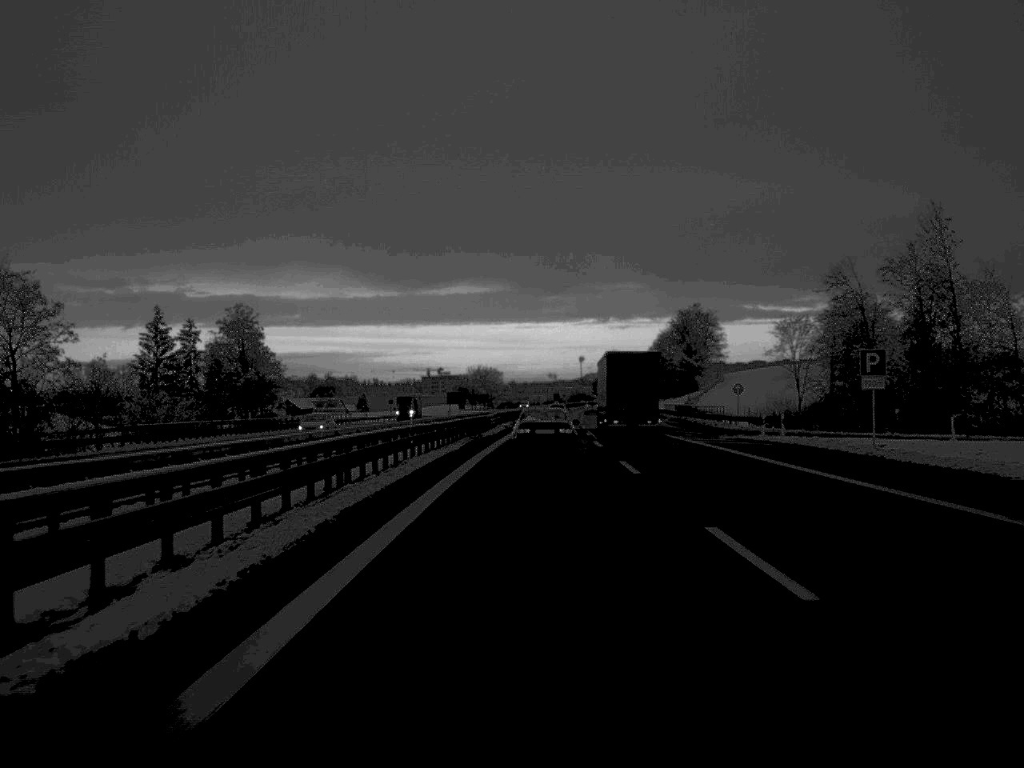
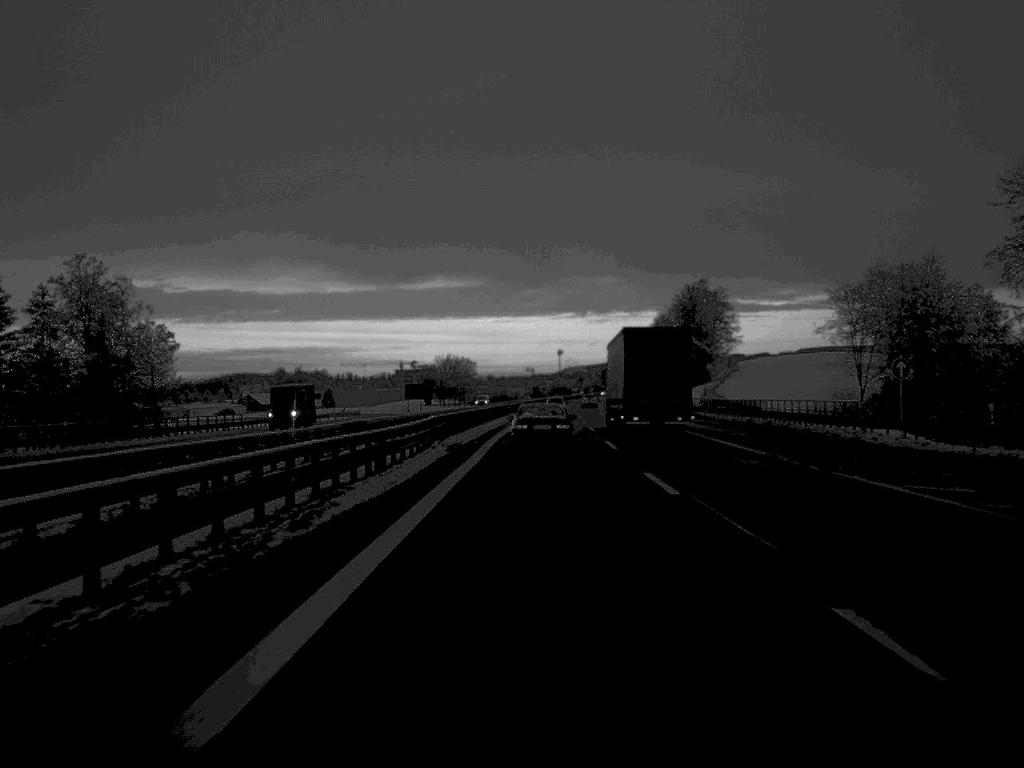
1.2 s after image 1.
(+0.3, +42.4) m; +1°
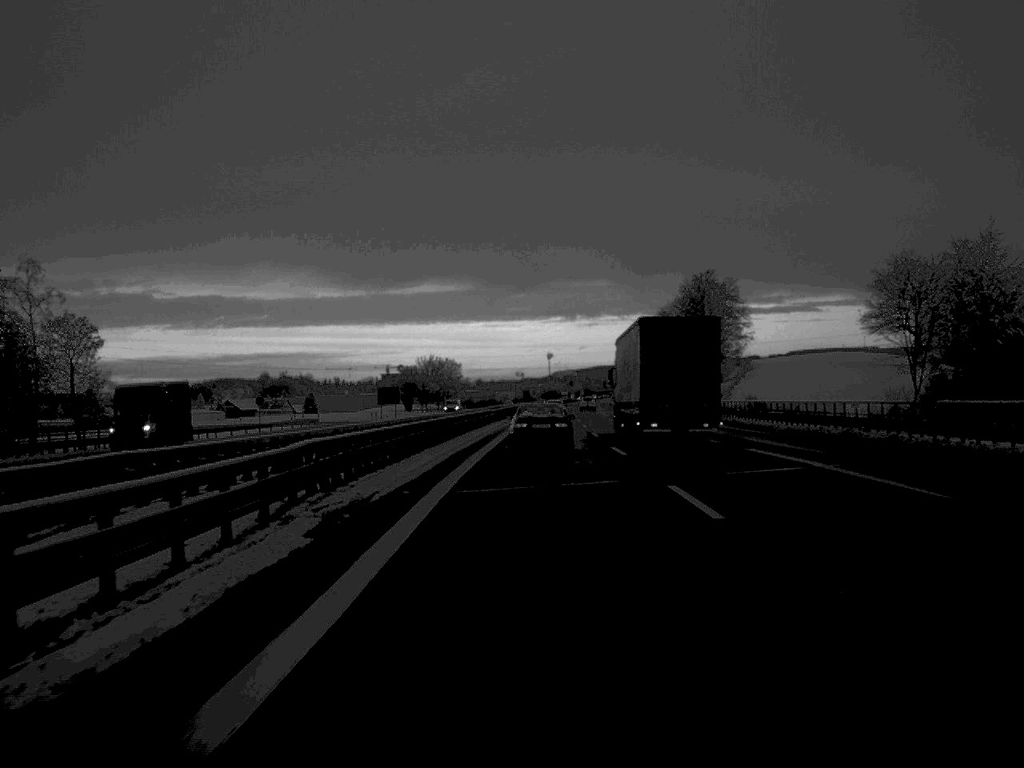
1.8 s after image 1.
(+0.1, +22.1) m; 0°
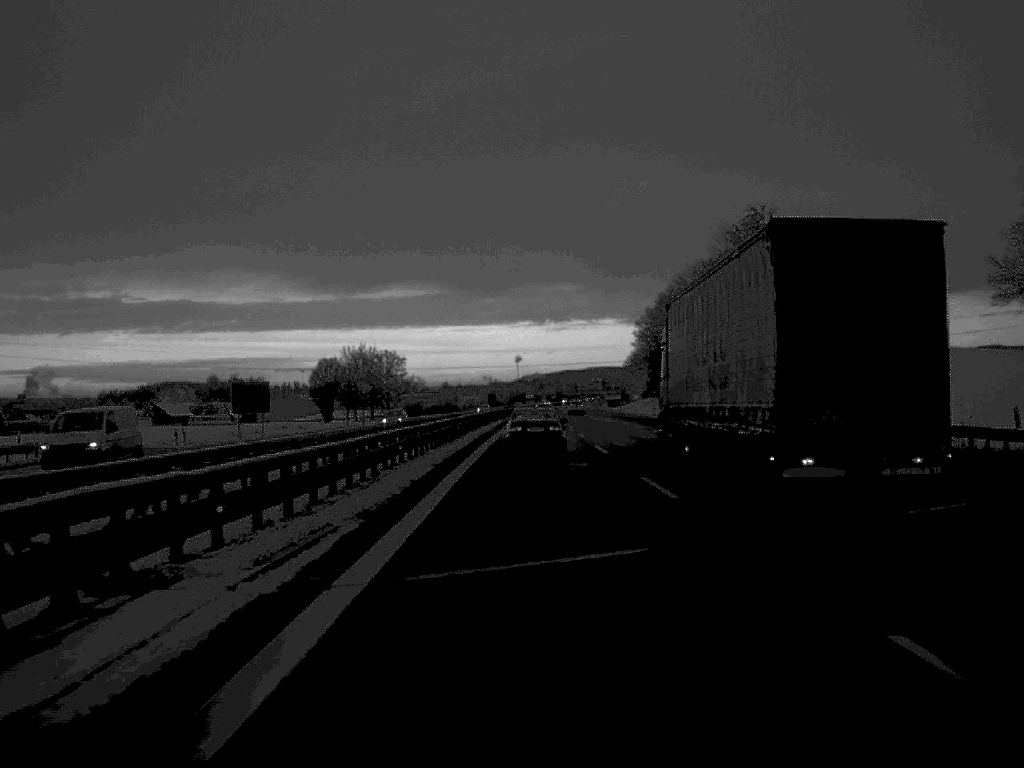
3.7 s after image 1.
(+0.8, +68.0) m; +1°
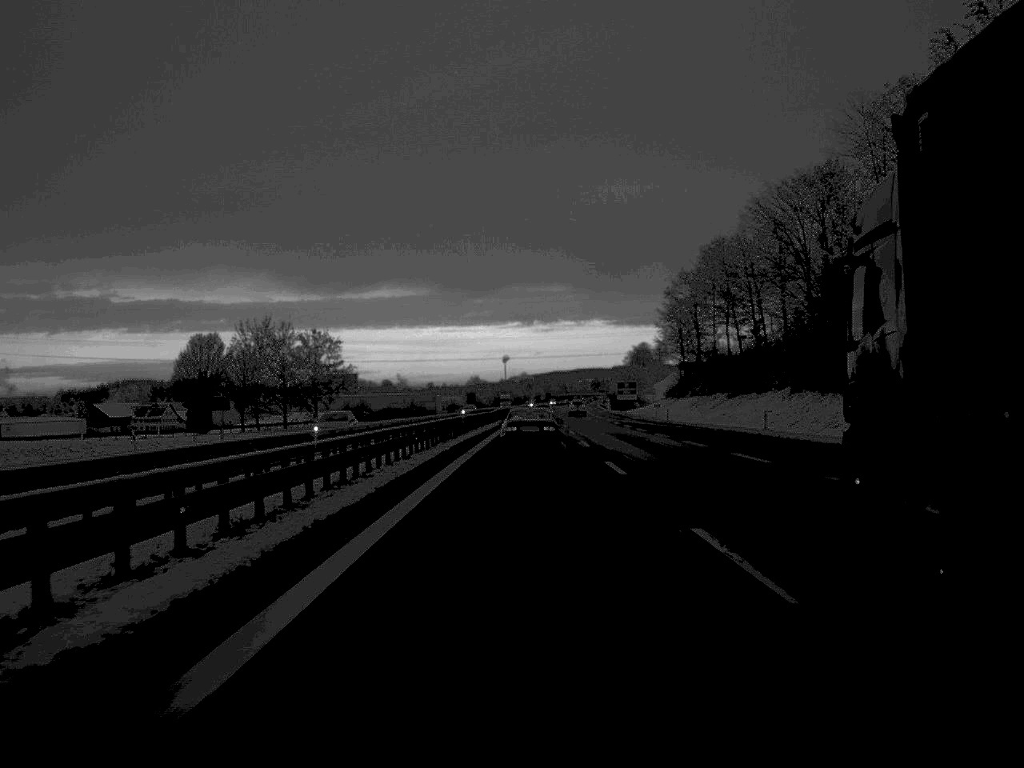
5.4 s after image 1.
(+0.5, +64.0) m; +1°
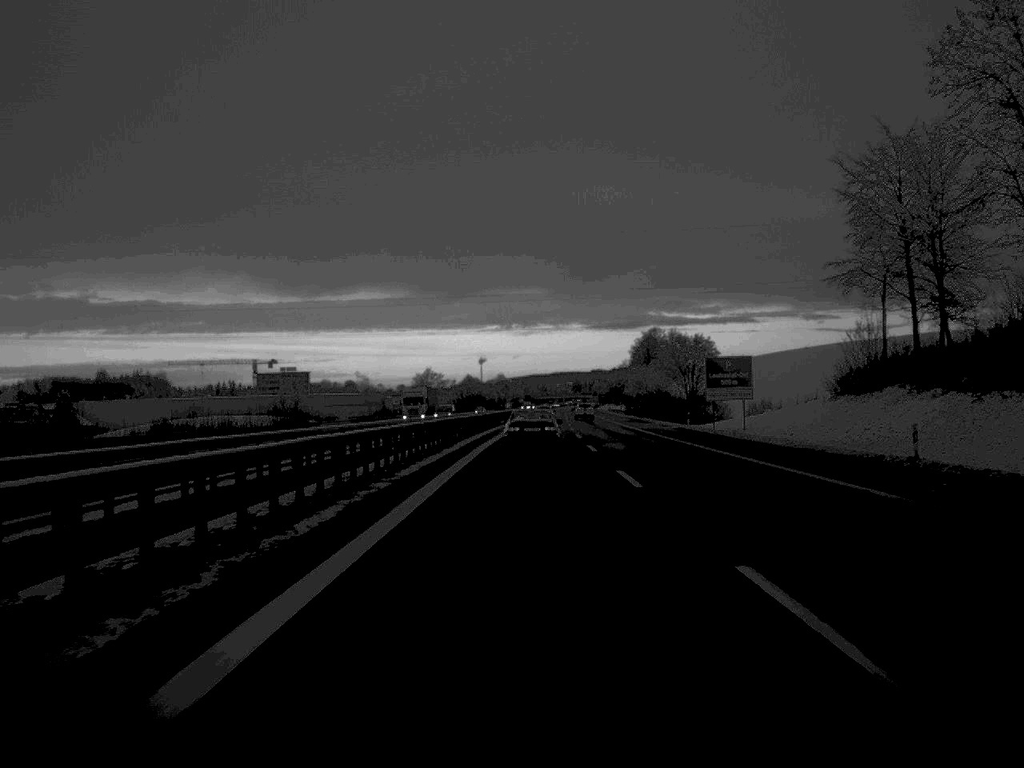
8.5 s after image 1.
(+1.0, +110.9) m; +1°
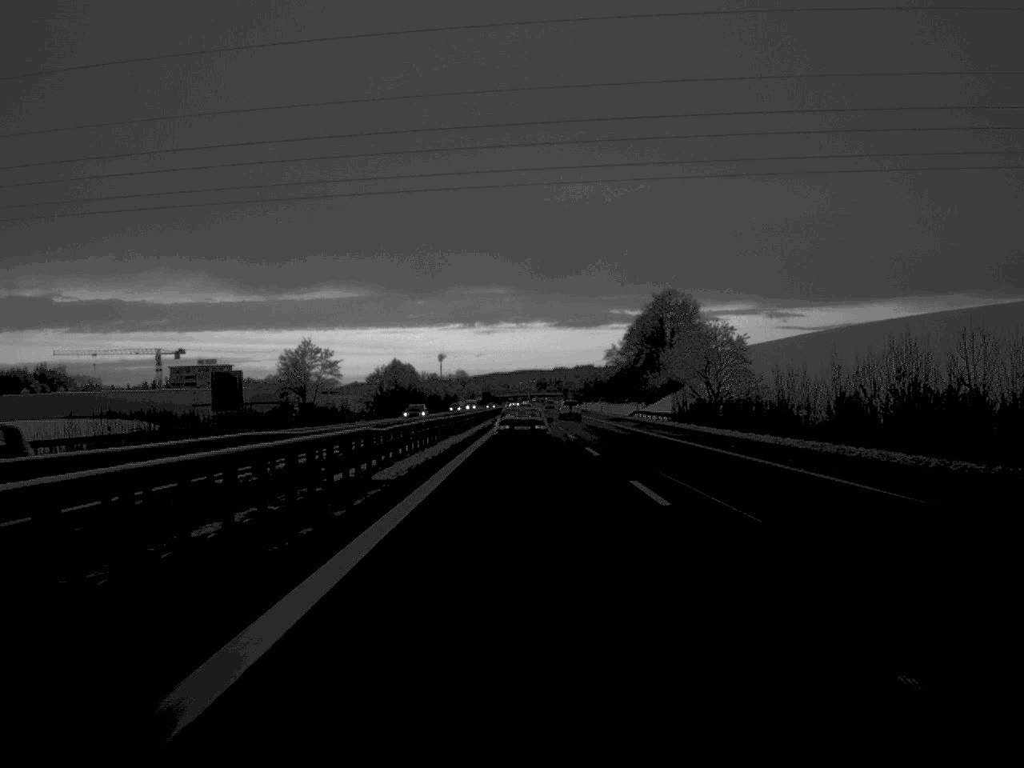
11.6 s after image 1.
(+1.5, +111.7) m; +2°
